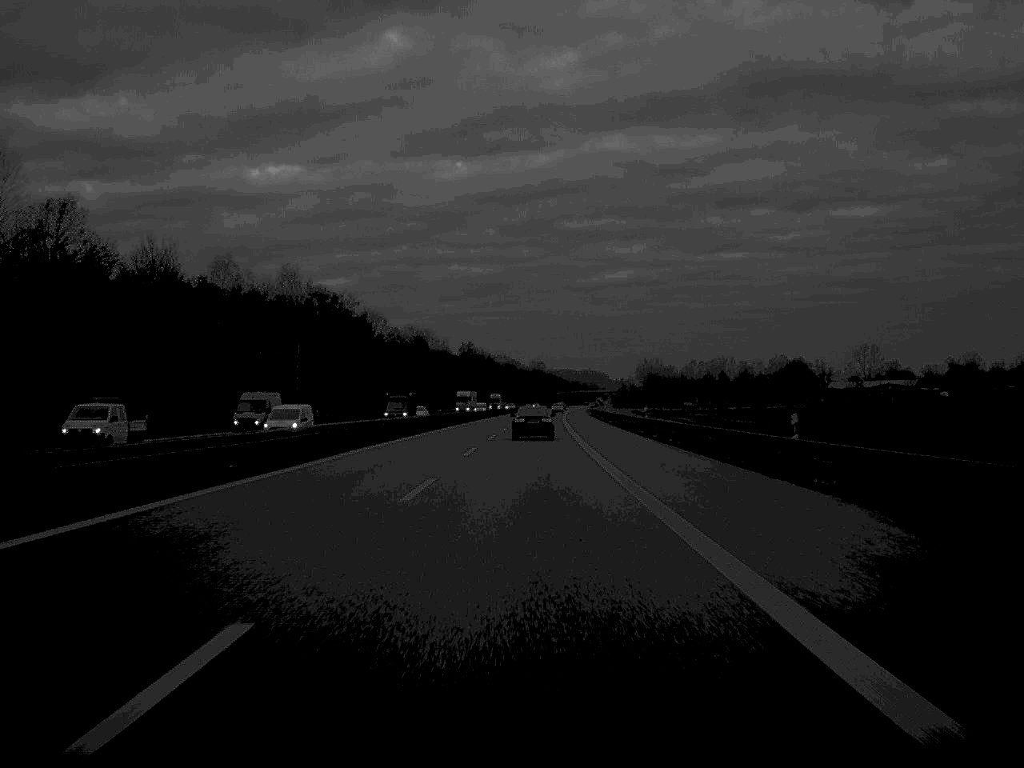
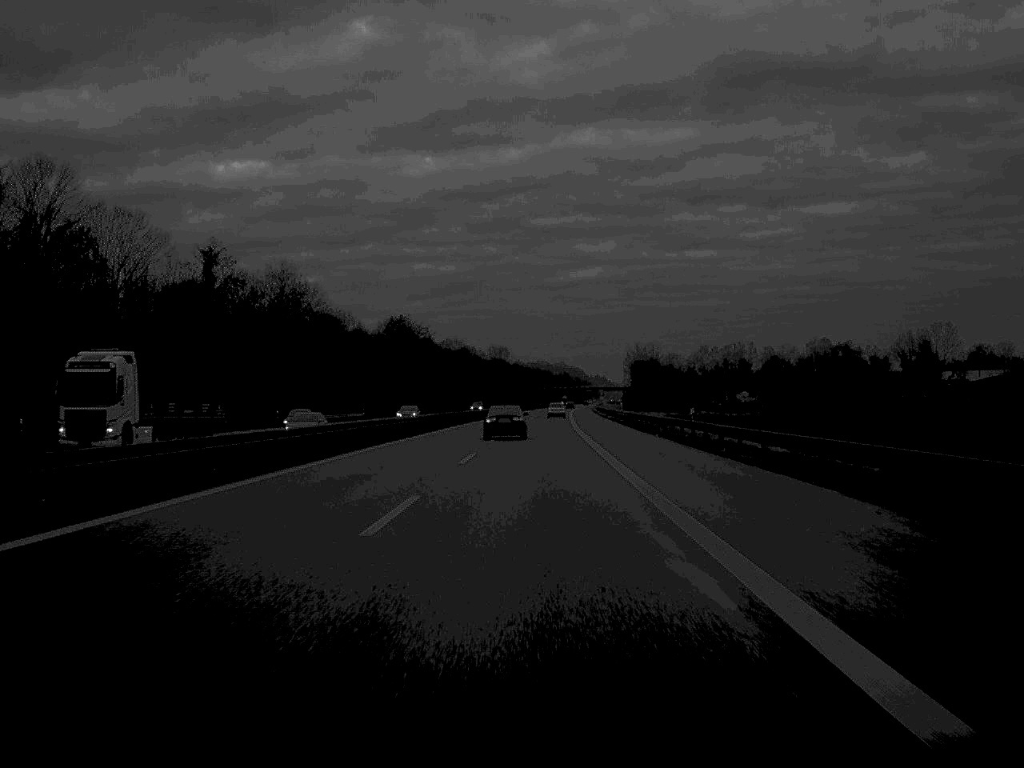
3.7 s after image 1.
(+3.0, +166.3) m; +1°
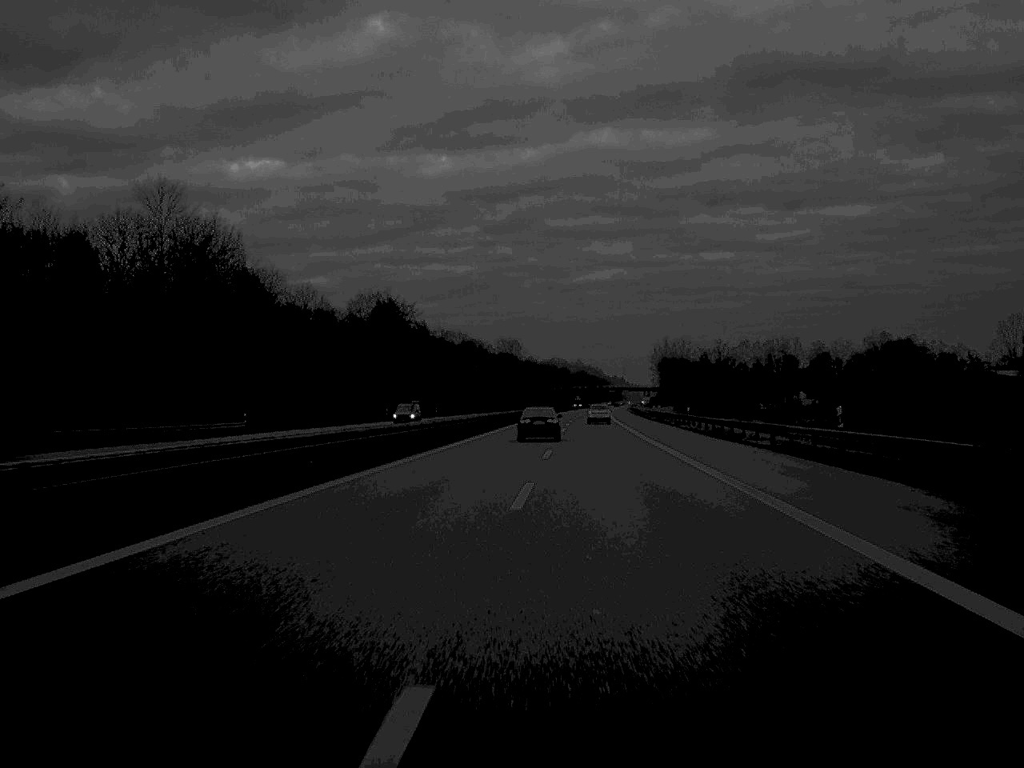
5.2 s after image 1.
(-0.4, +67.8) m; -1°
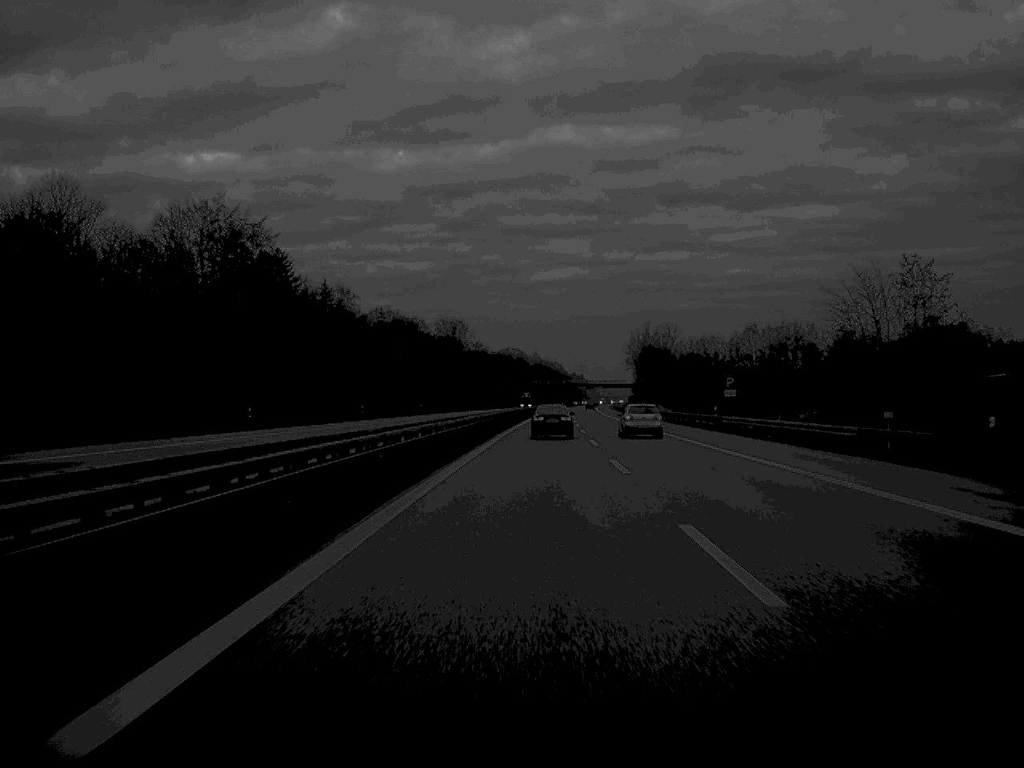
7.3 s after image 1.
(+1.6, +98.3) m; +2°
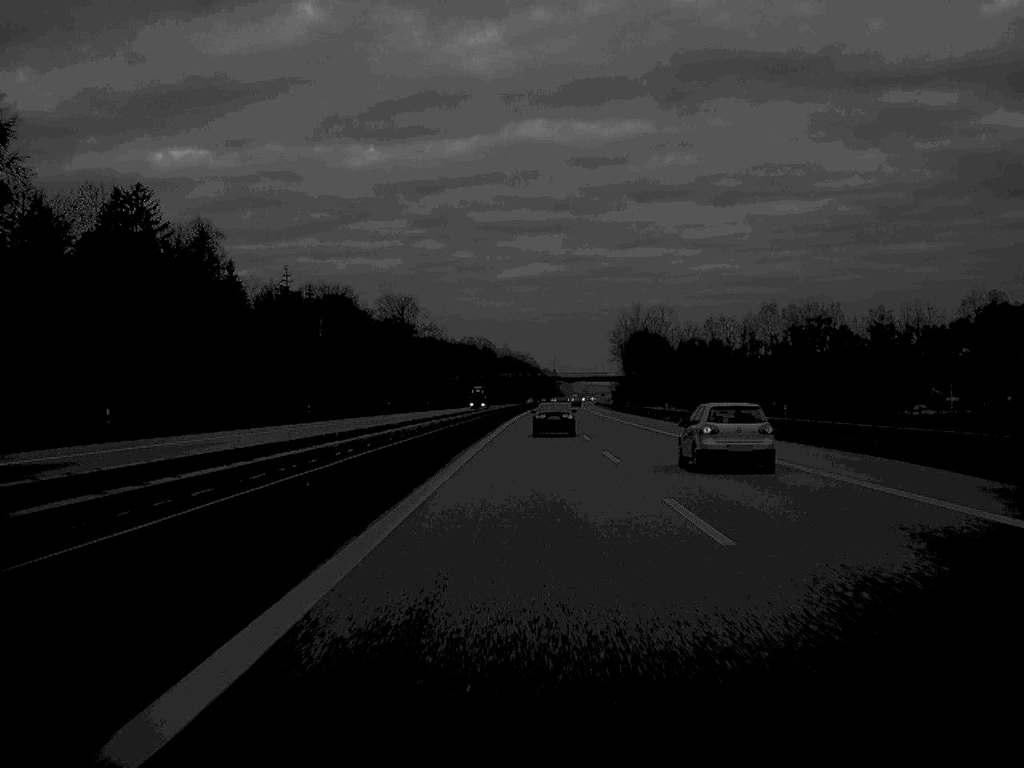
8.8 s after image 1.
(+0.9, +68.0) m; +1°
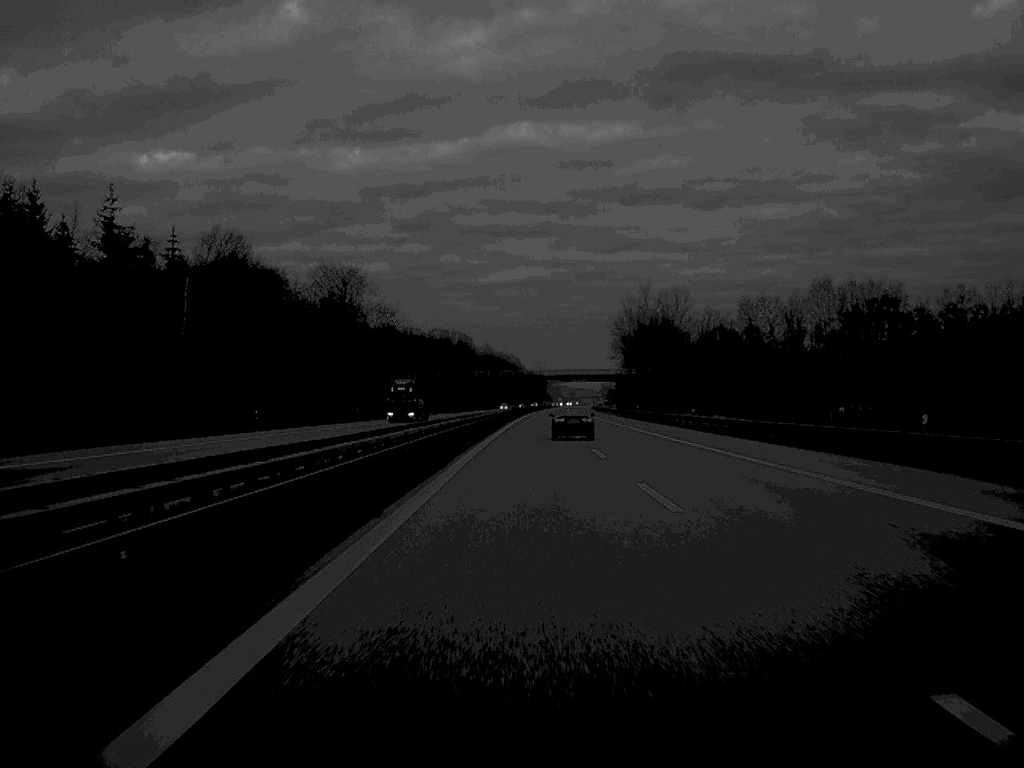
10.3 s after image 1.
(+0.4, +66.5) m; +1°
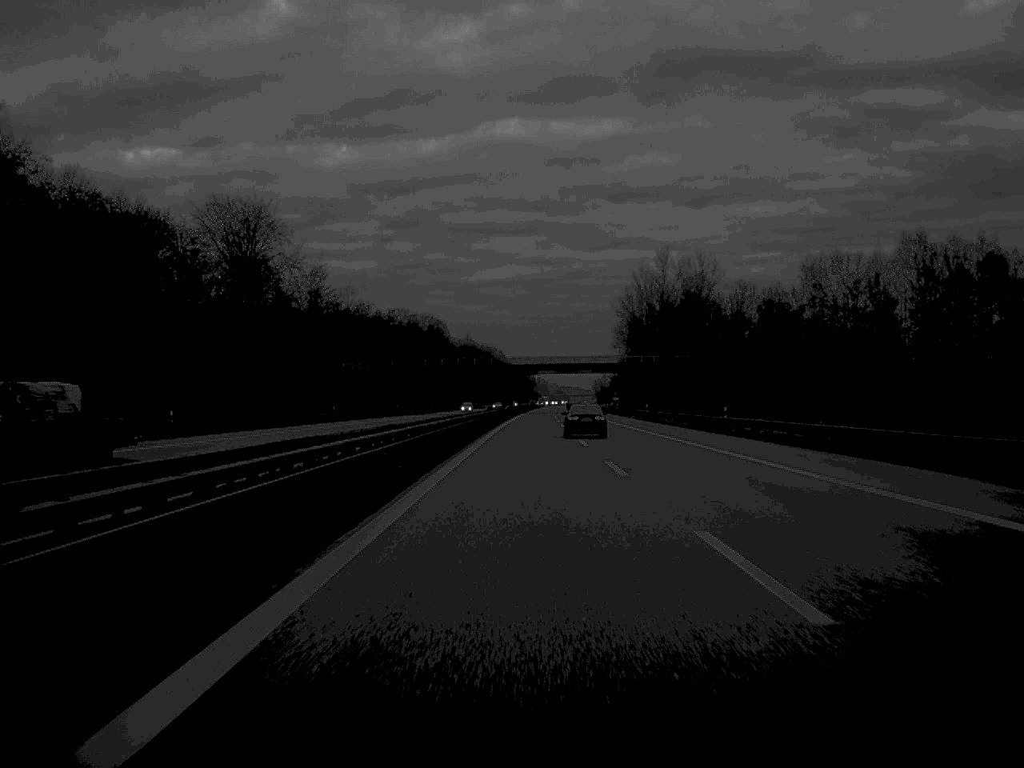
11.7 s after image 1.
(+0.4, +63.5) m; +1°
